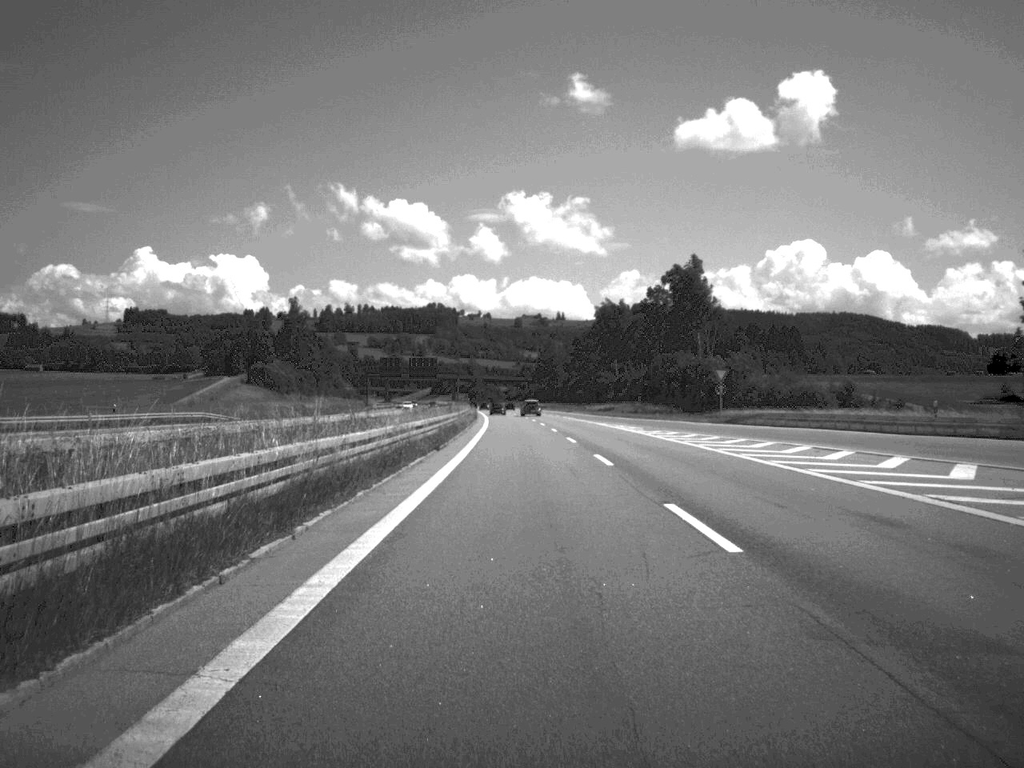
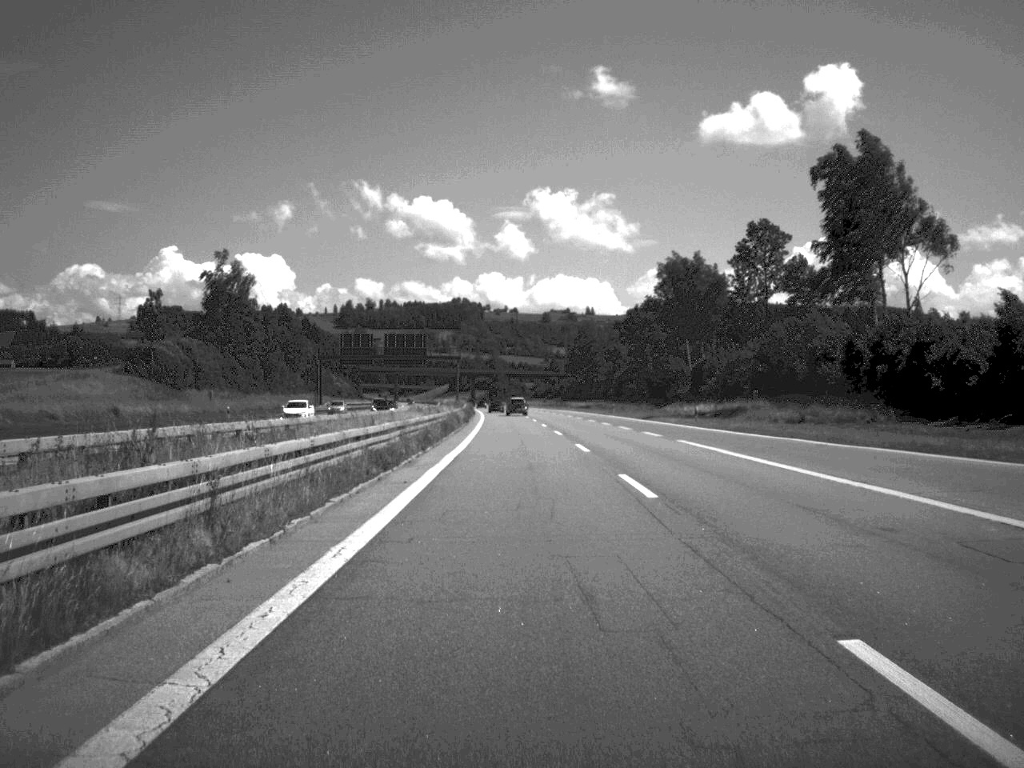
(-0.9, +82.1) m; -1°
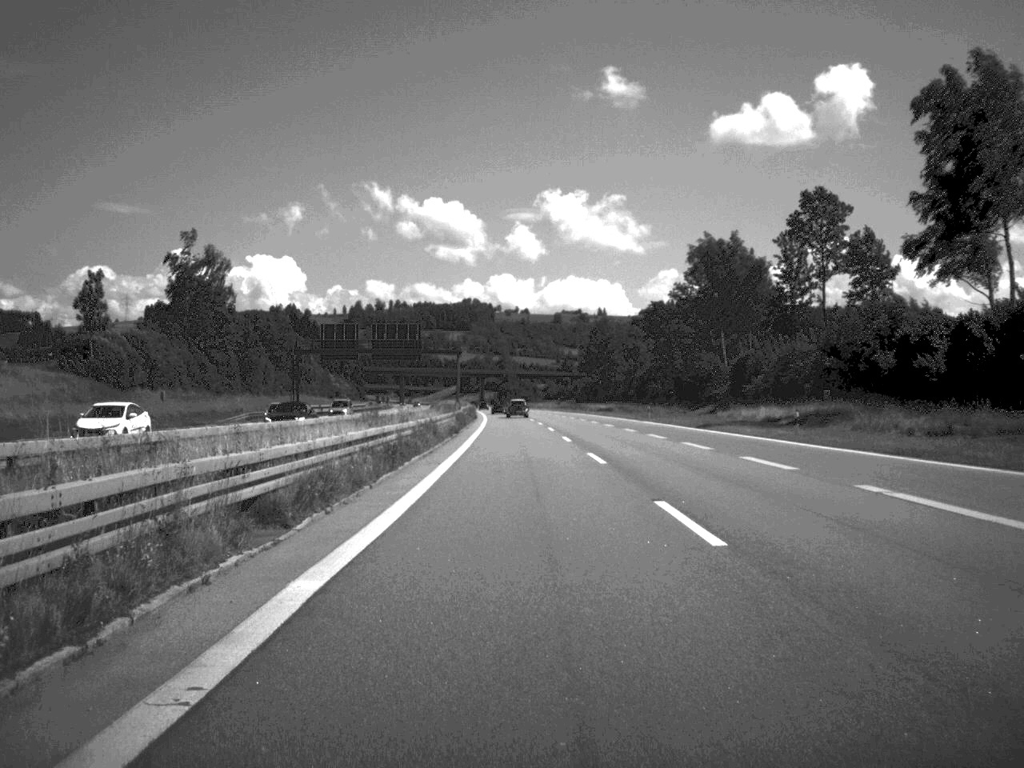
(-0.1, +24.1) m; -1°
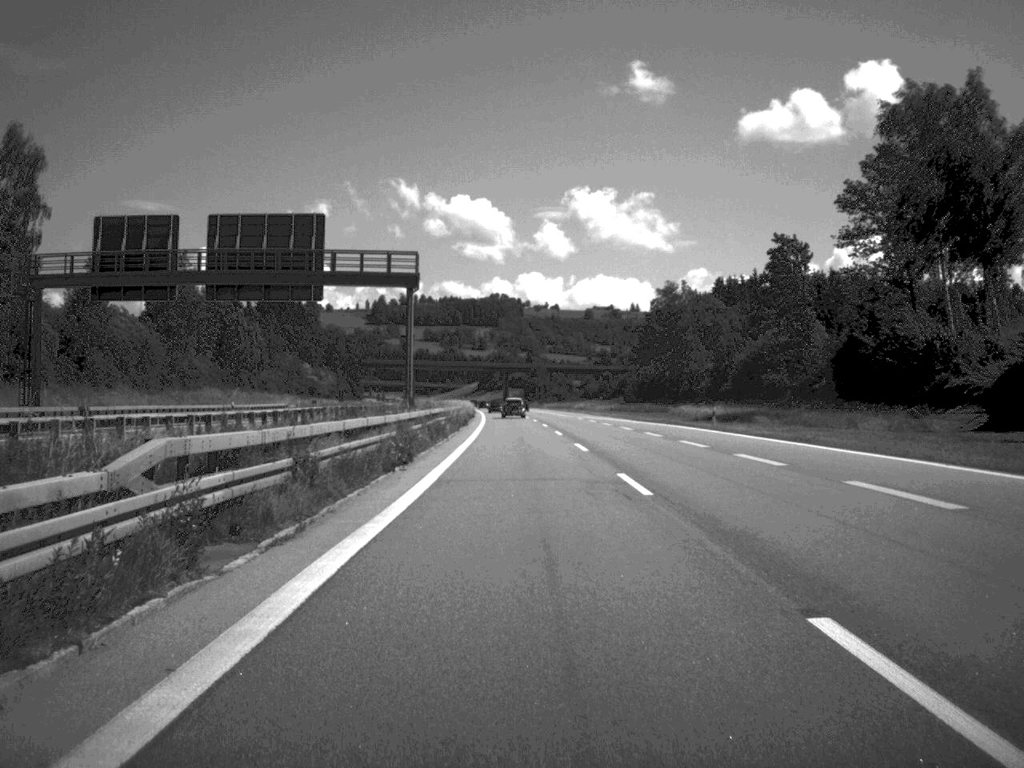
(-1.0, +81.7) m; -1°
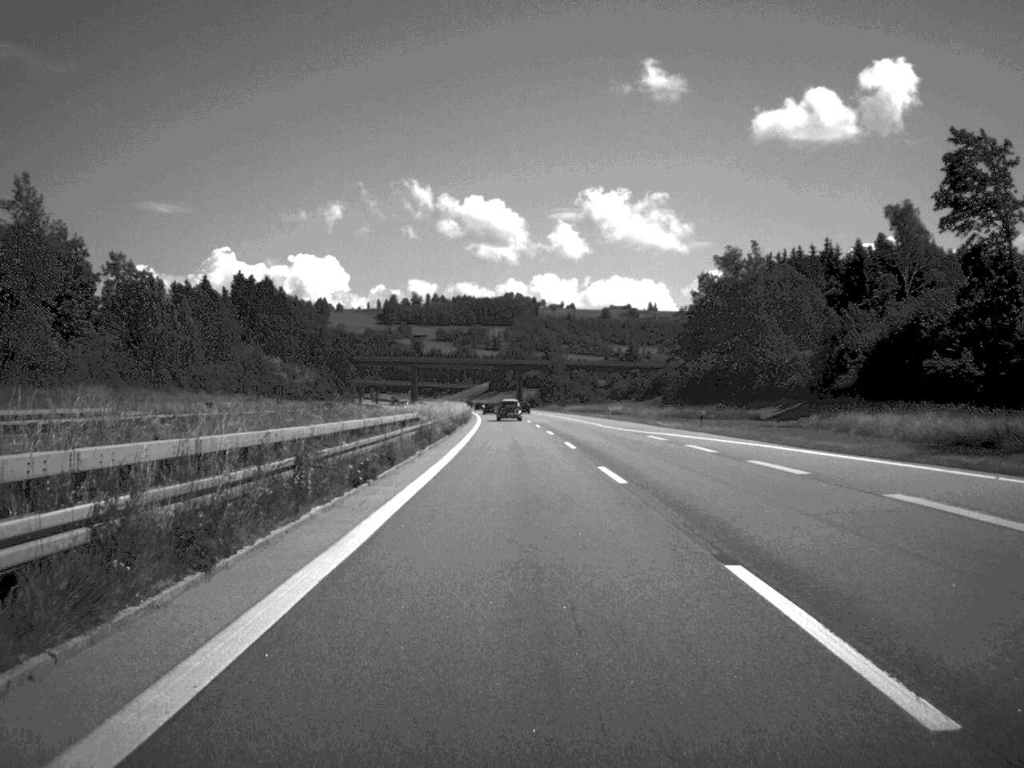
(-0.3, +50.3) m; -1°
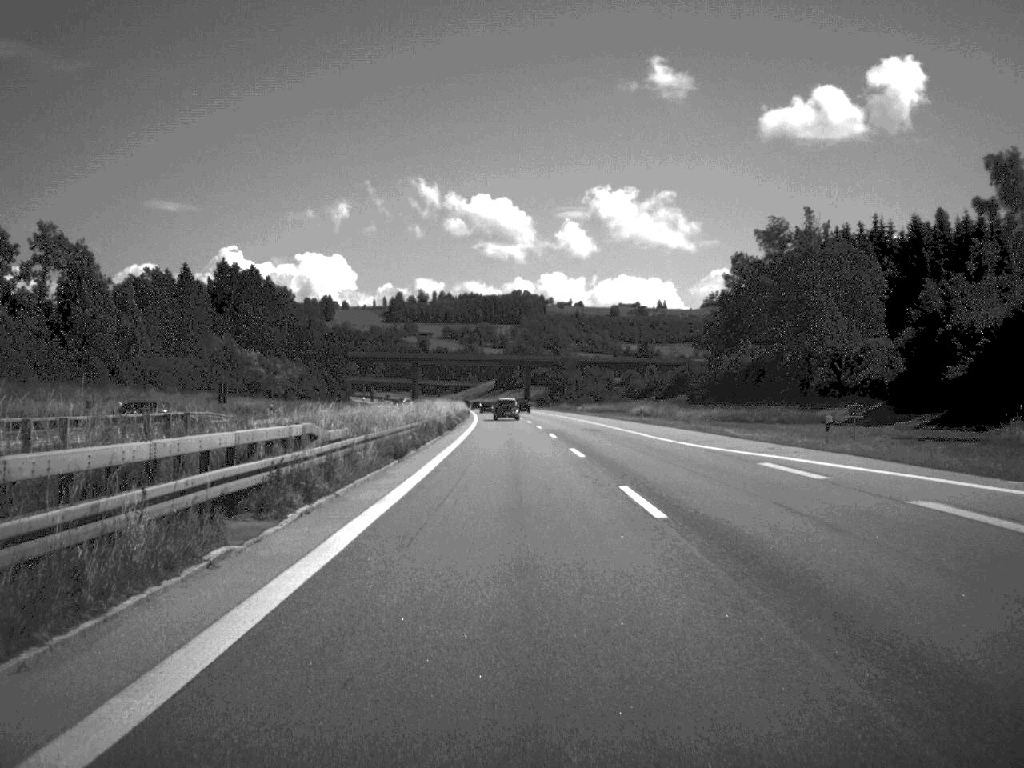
(-0.1, +25.1) m; 0°
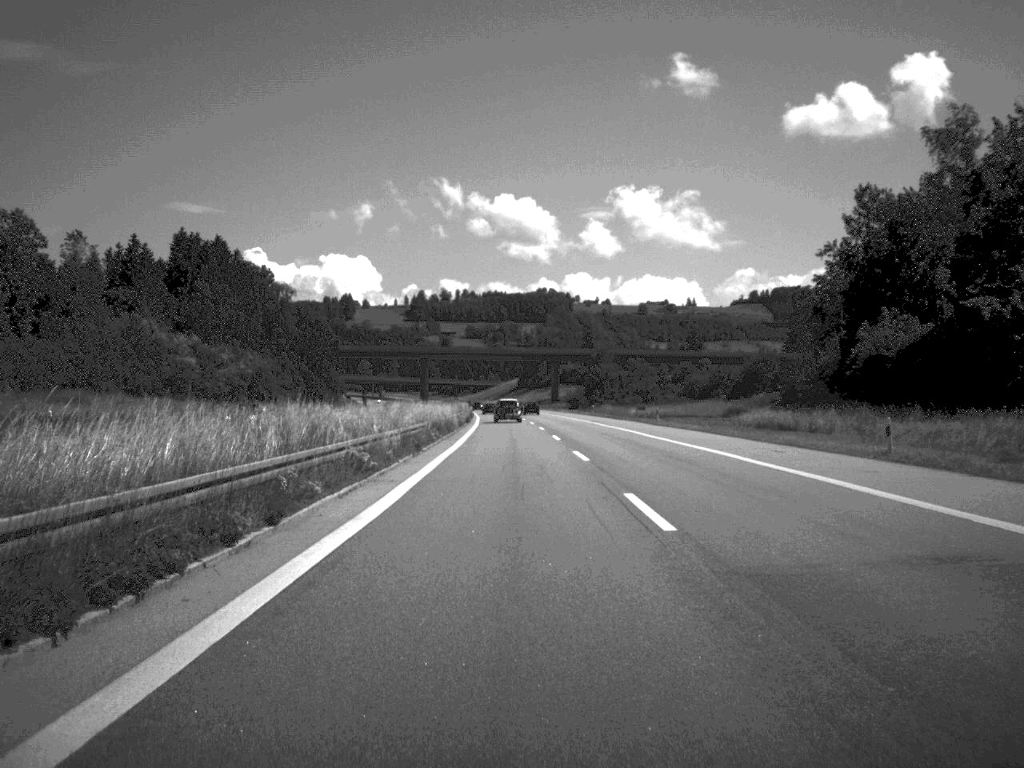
(-0.6, +54.9) m; -1°
